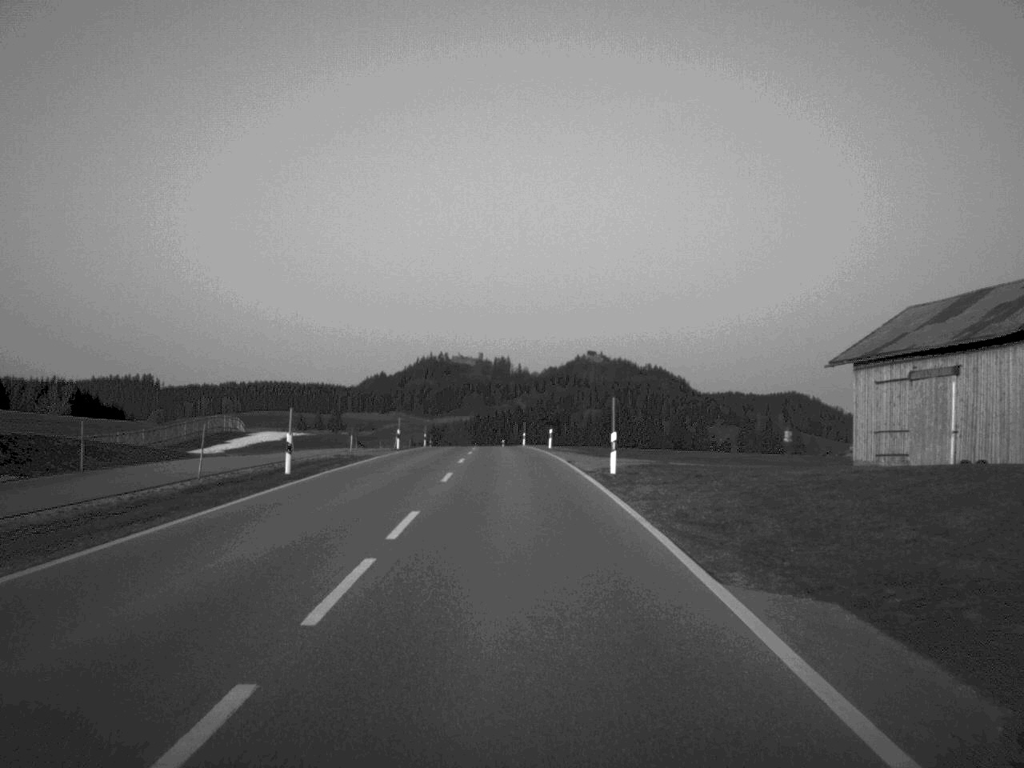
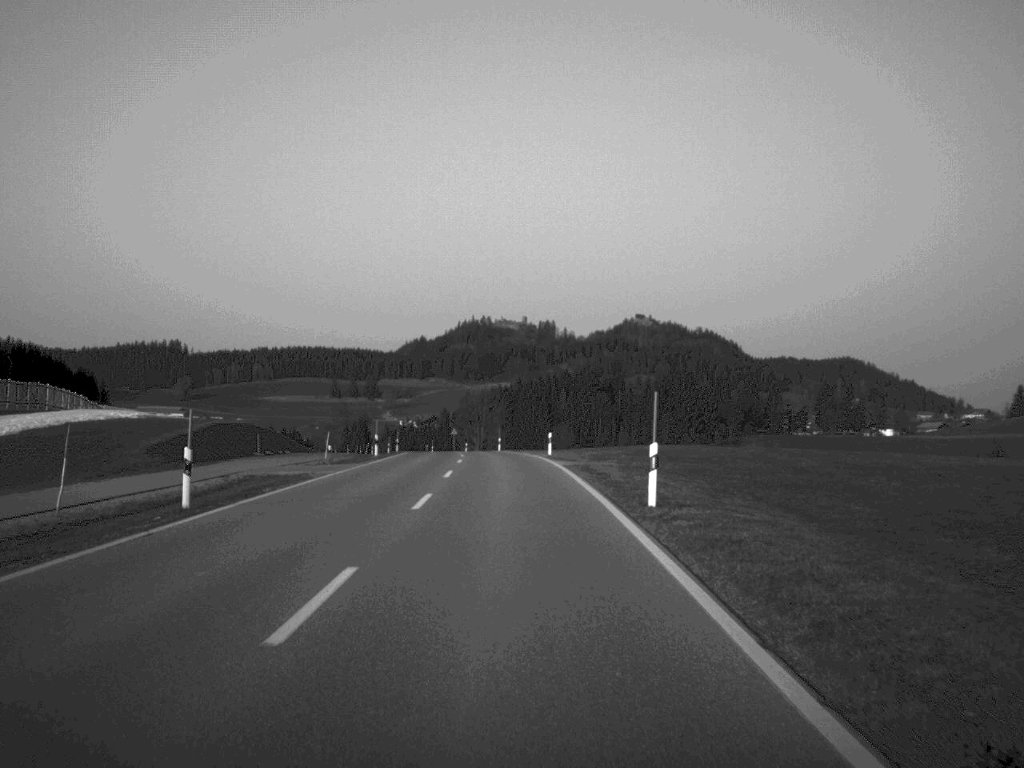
(-1.4, +78.5) m; -2°
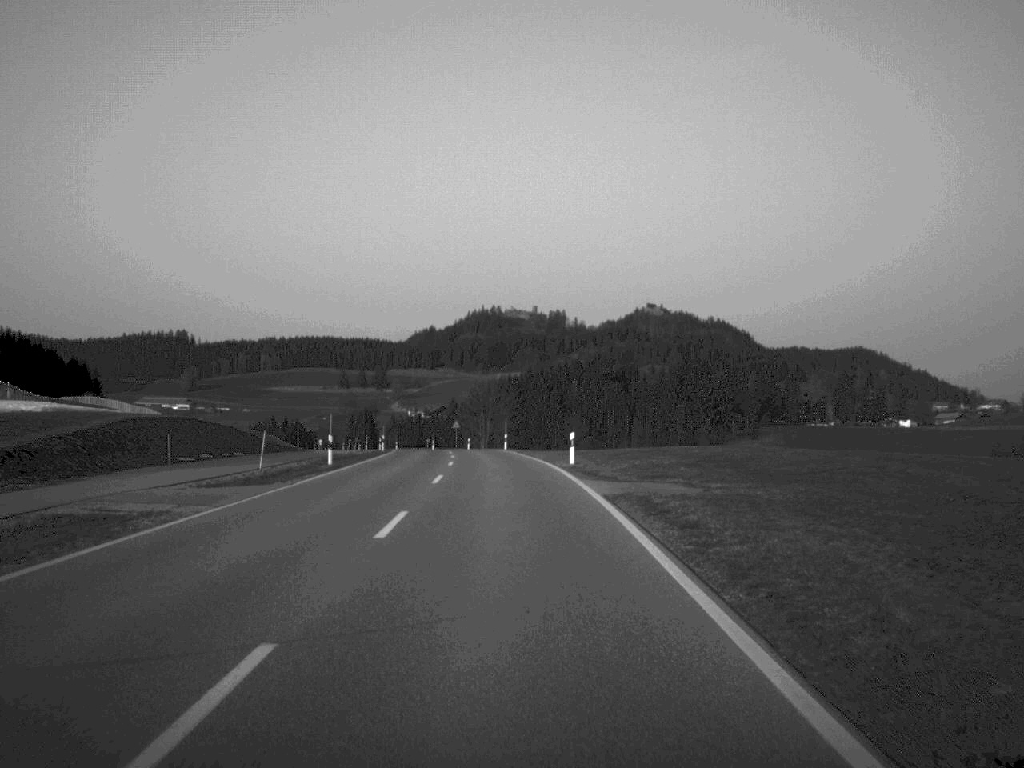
(-0.1, +15.9) m; 0°
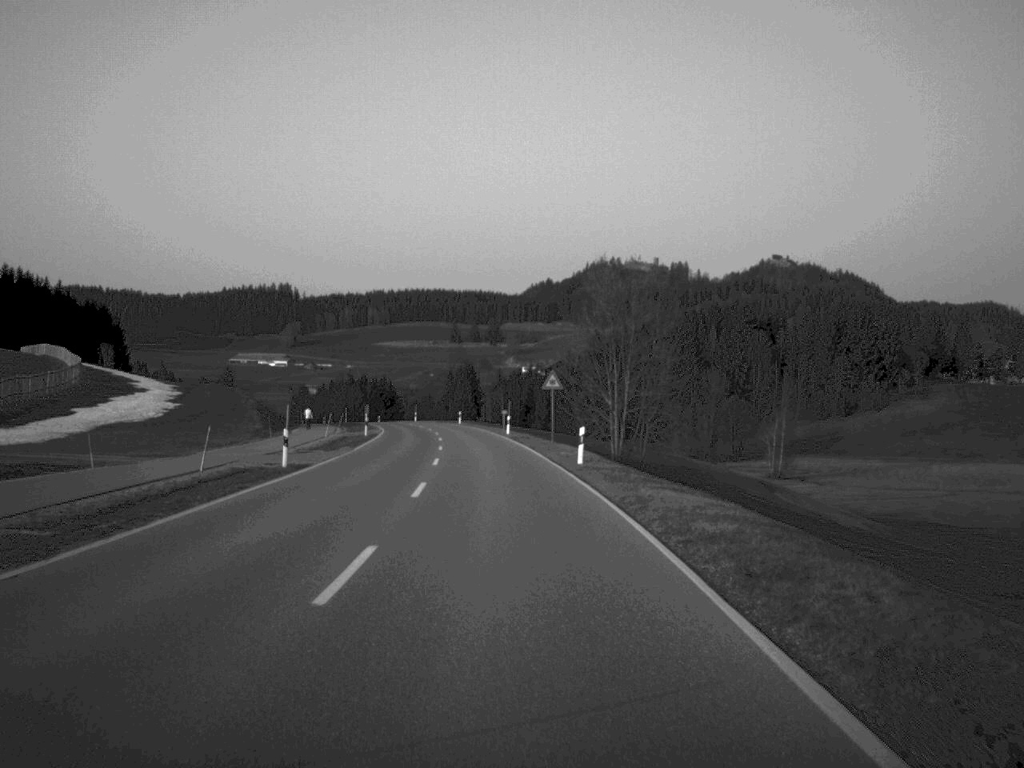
(-3.2, +77.7) m; -5°
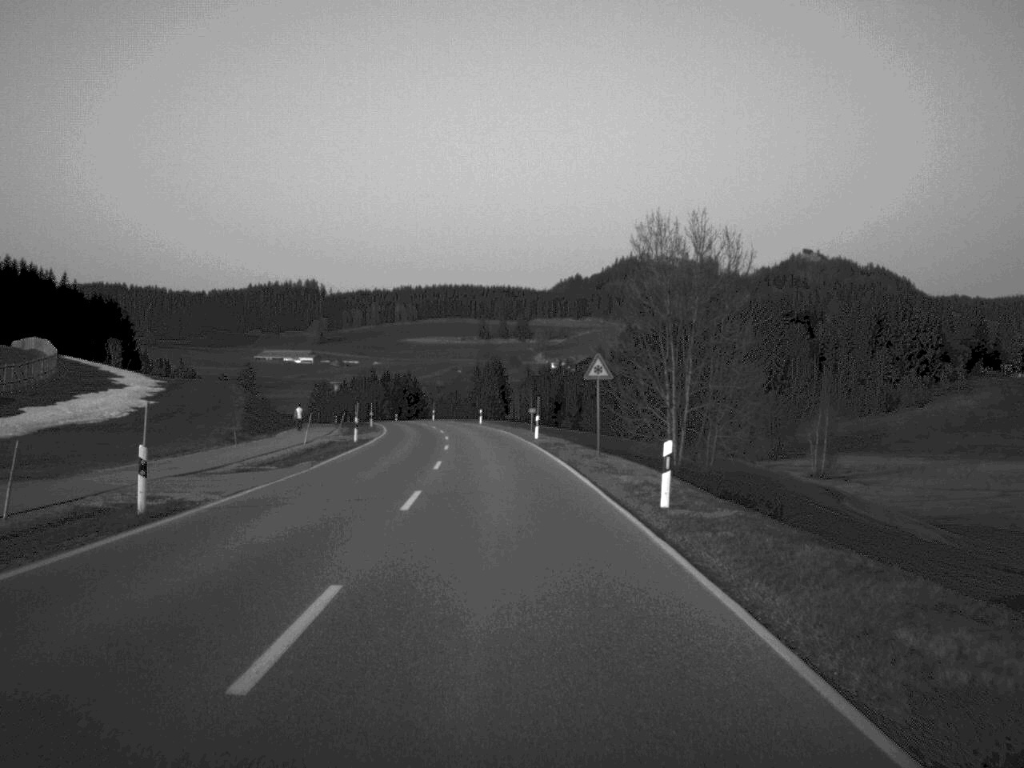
(-0.2, +14.8) m; -1°
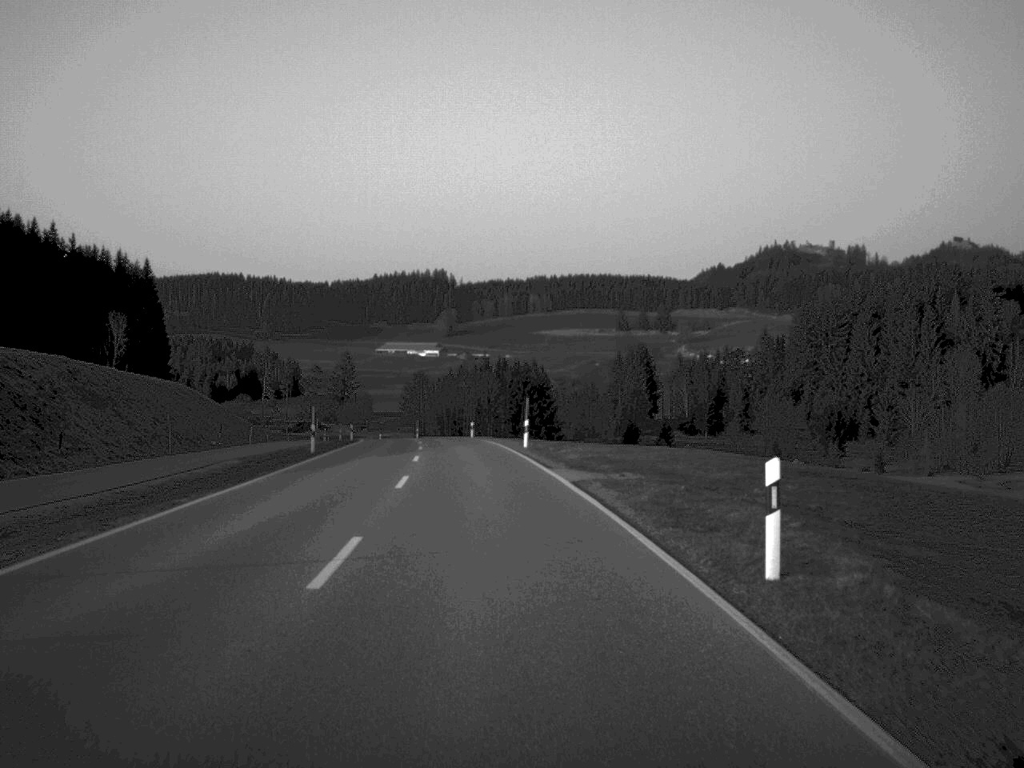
(-3.9, +79.0) m; -6°
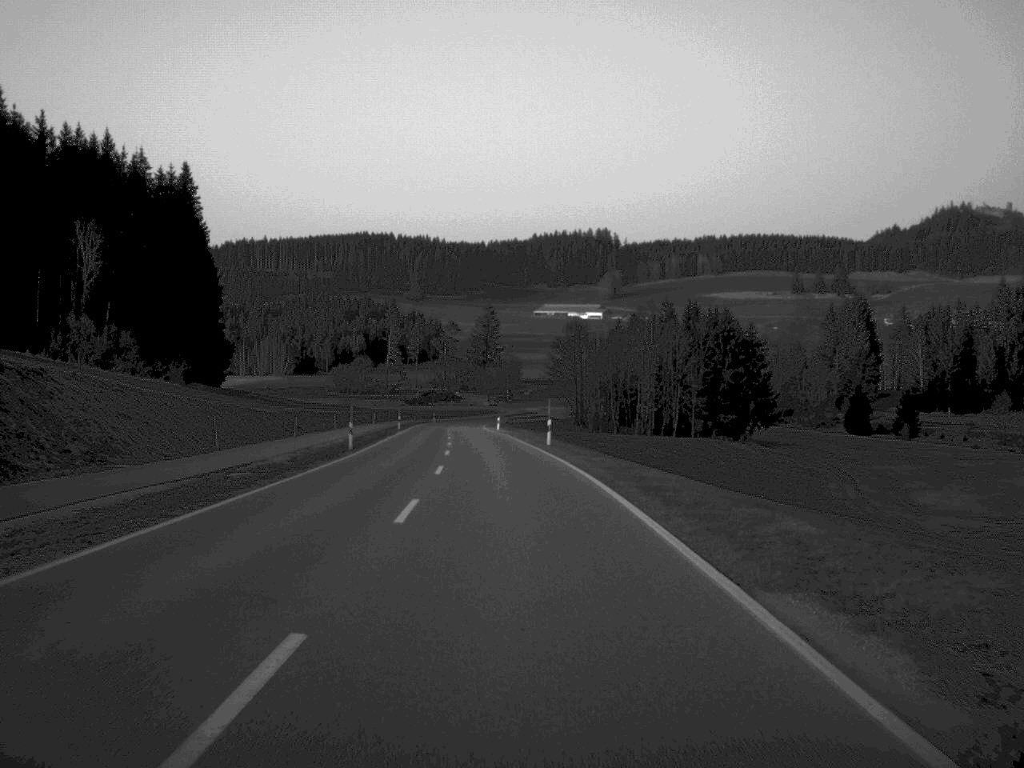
(-5.2, +77.6) m; -7°
